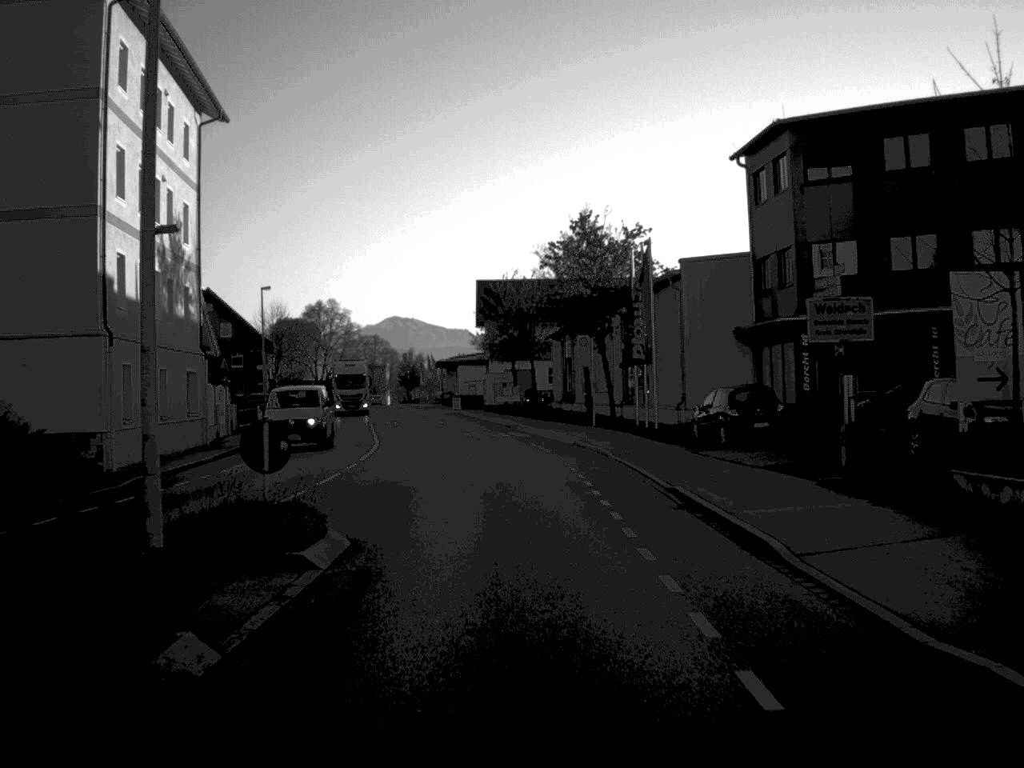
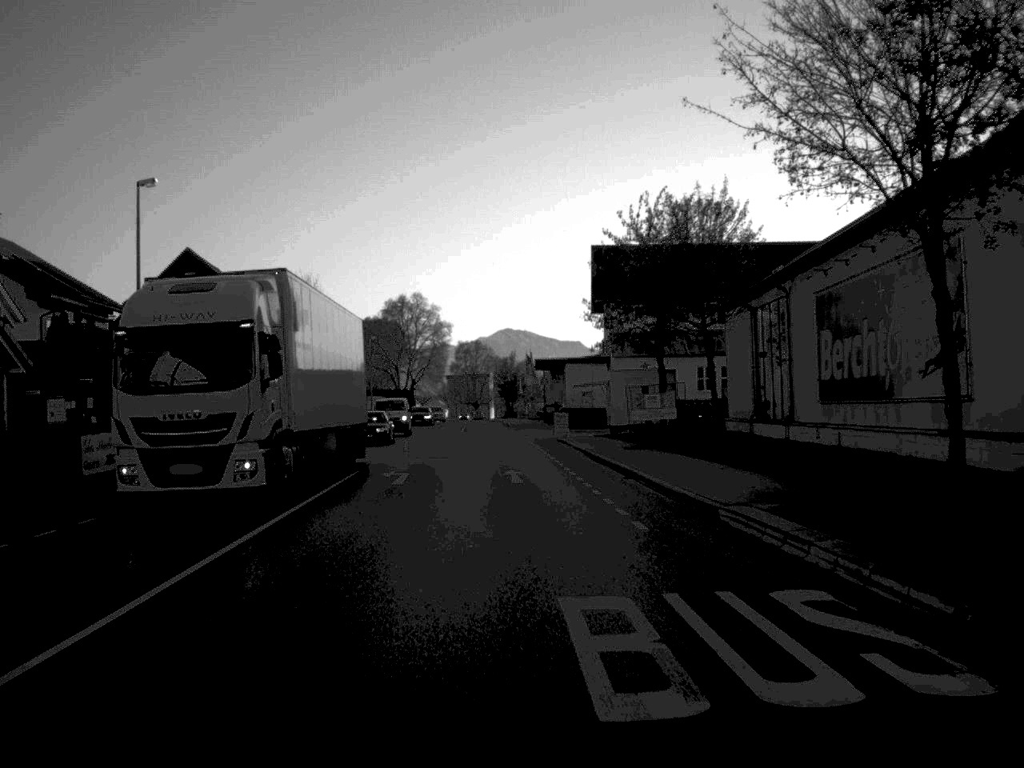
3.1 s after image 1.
(-1.7, +39.1) m; -5°
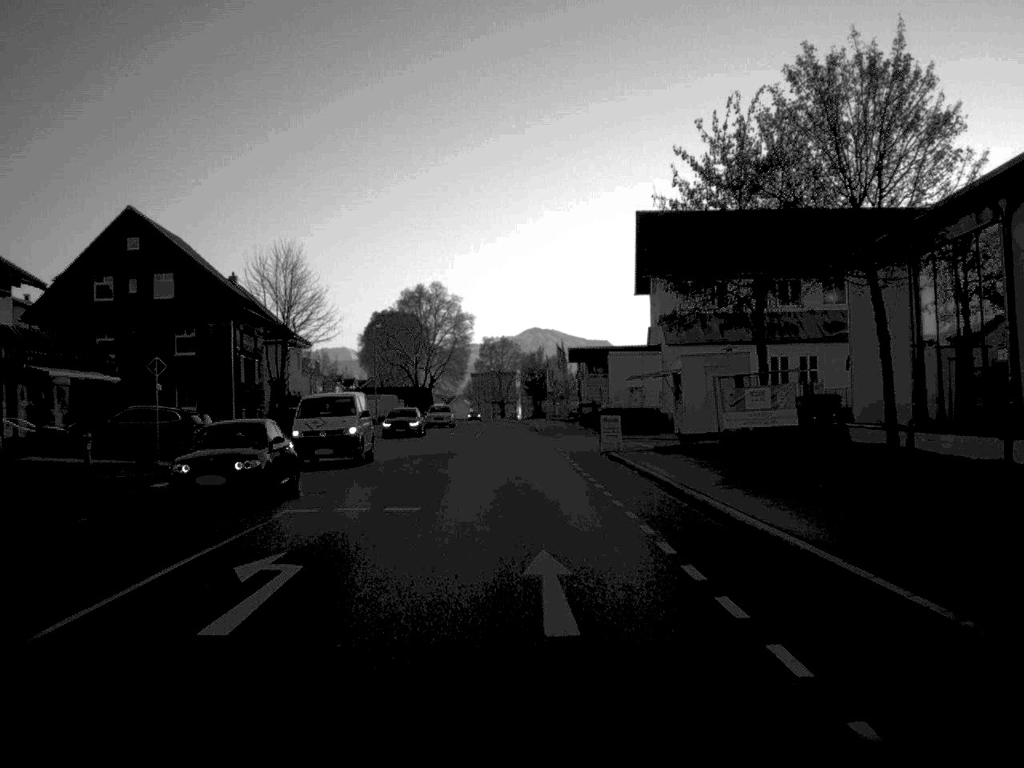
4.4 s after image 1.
(-0.2, +16.6) m; -1°
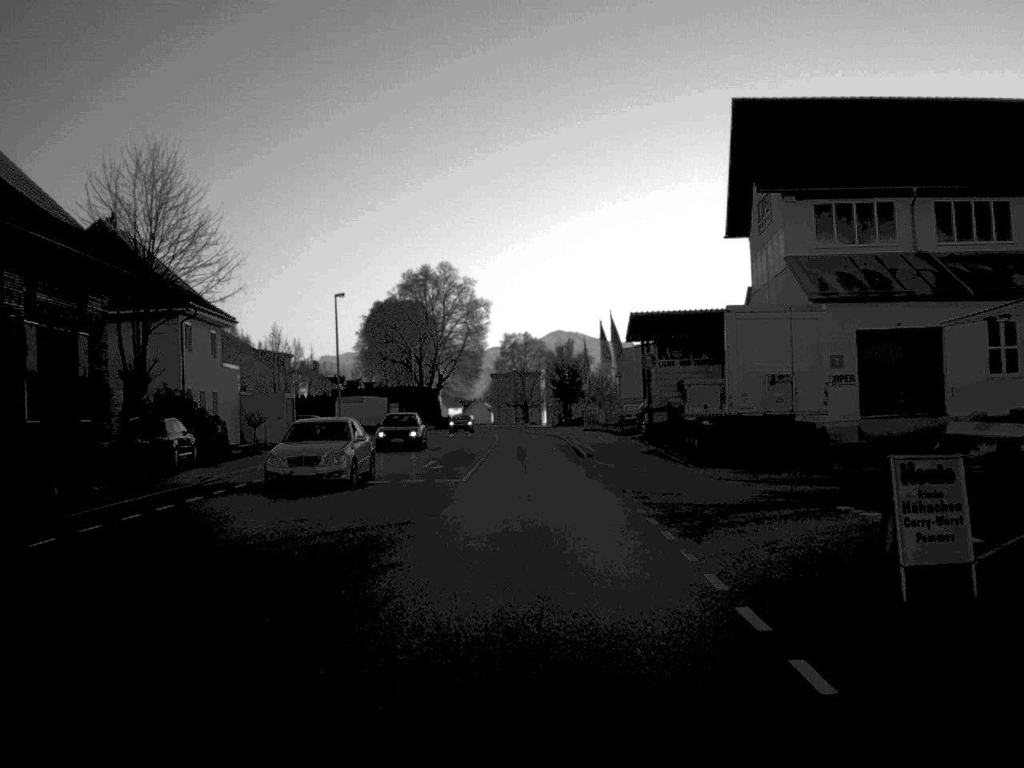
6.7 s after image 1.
(-0.3, +30.1) m; -1°
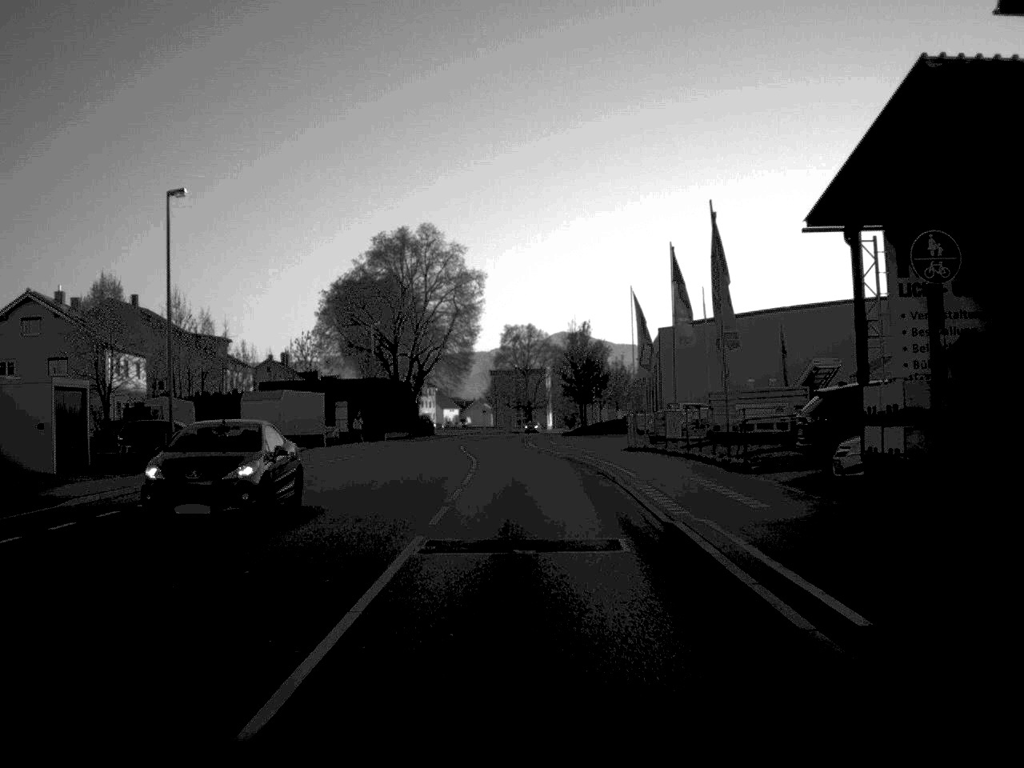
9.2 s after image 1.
(0.0, +32.5) m; 0°
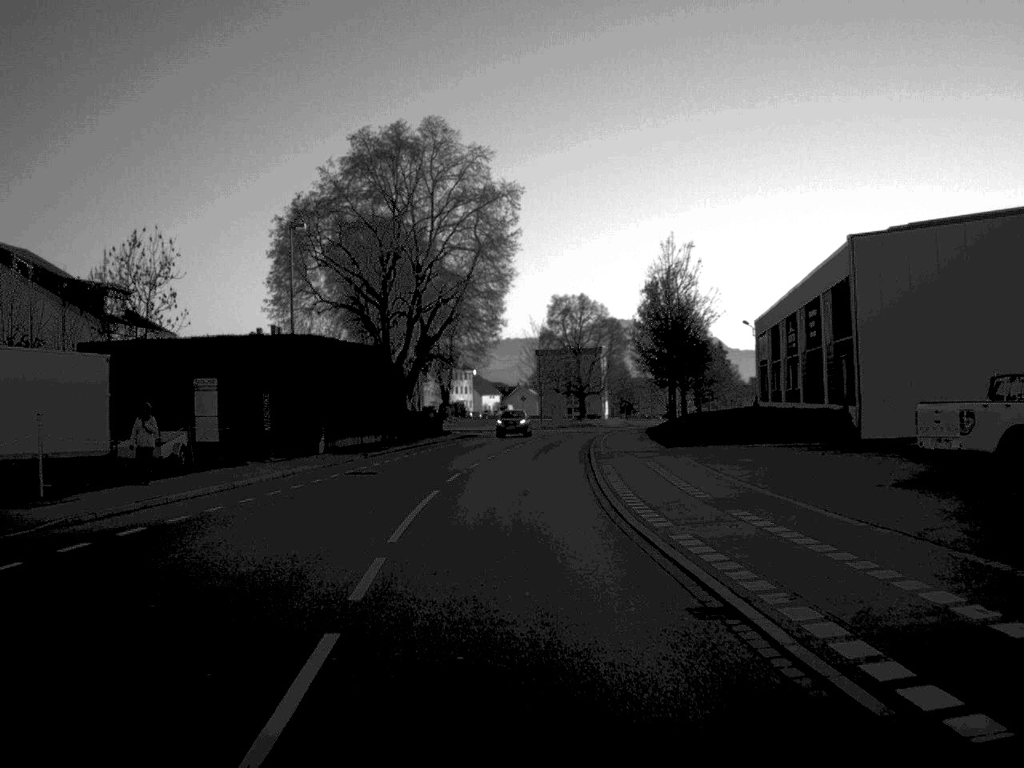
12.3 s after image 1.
(-0.6, +40.5) m; -2°
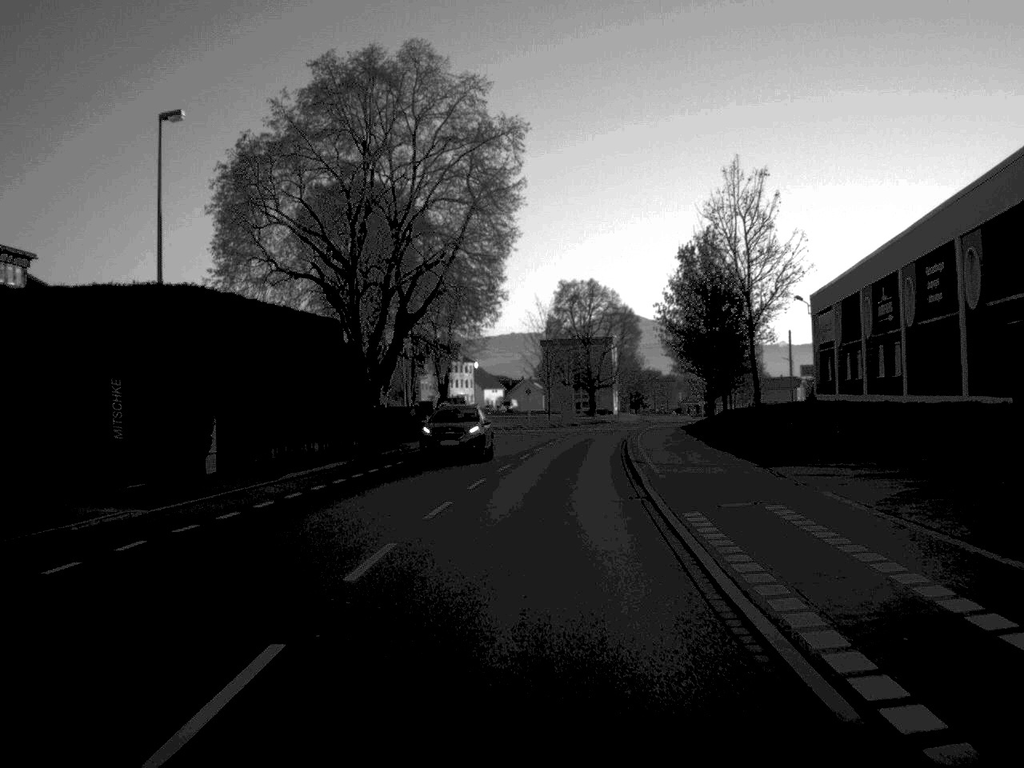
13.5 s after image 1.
(-0.1, +16.2) m; 0°
